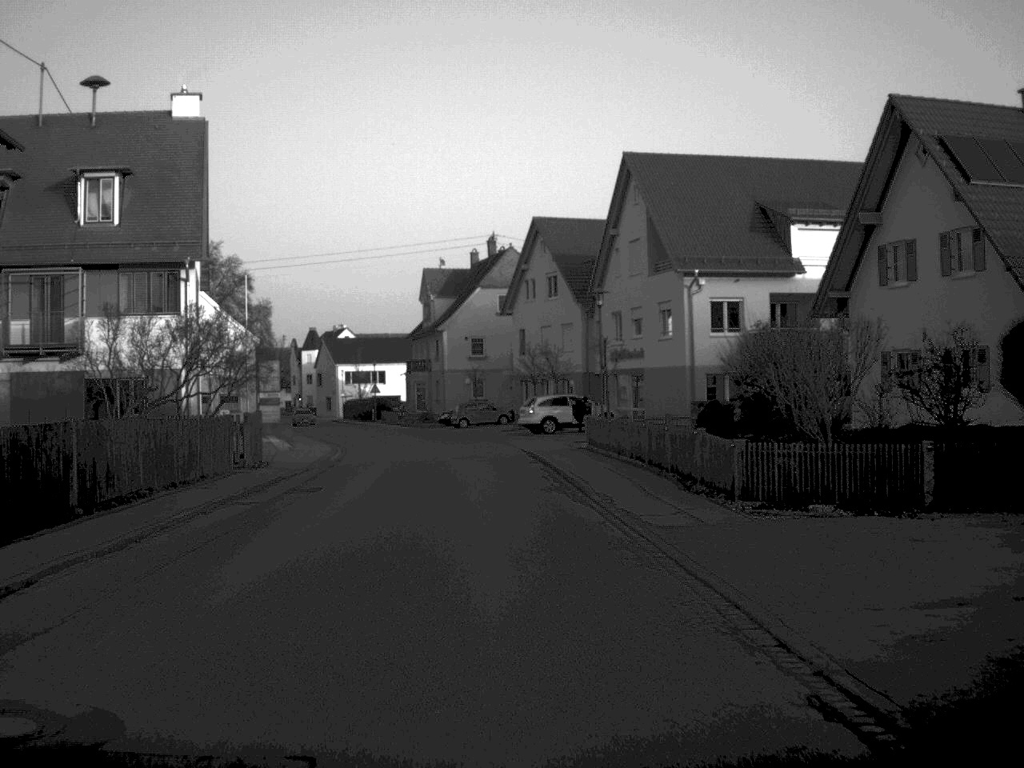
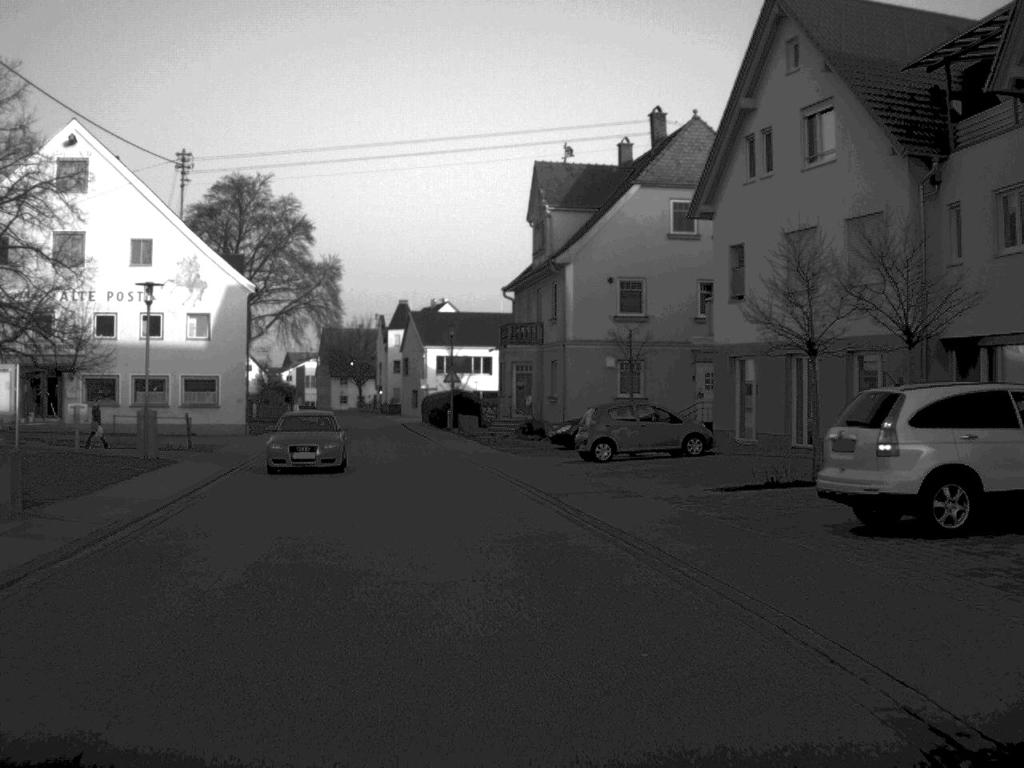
(-2.0, +41.0) m; -6°
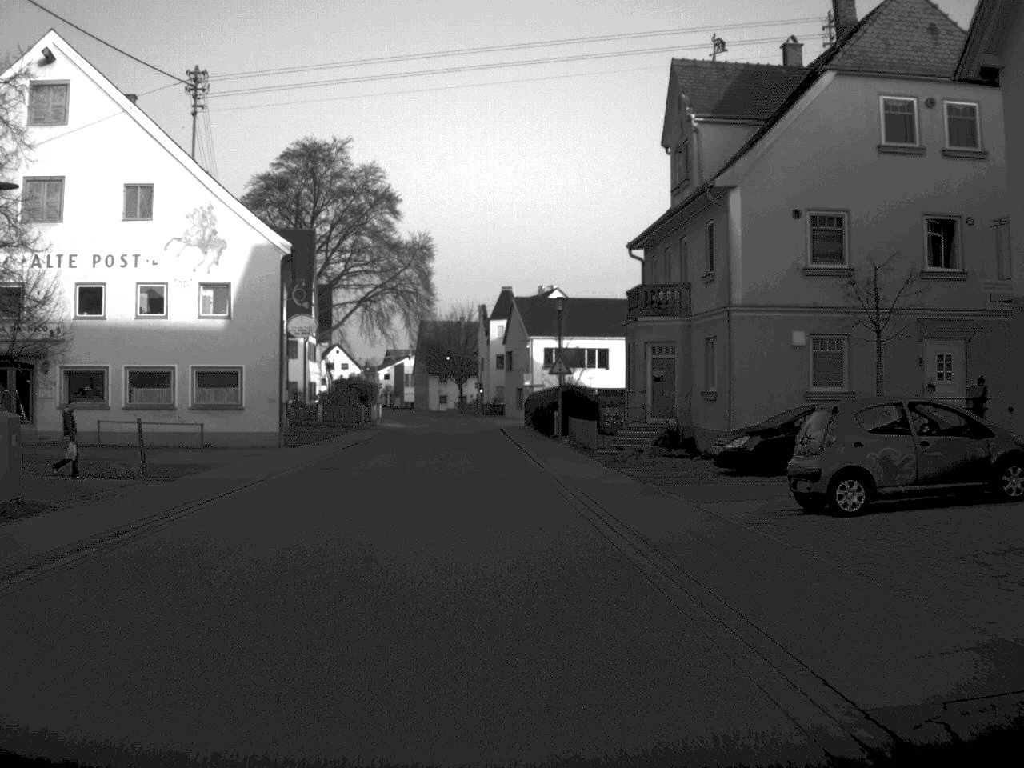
(-0.6, +15.4) m; -5°
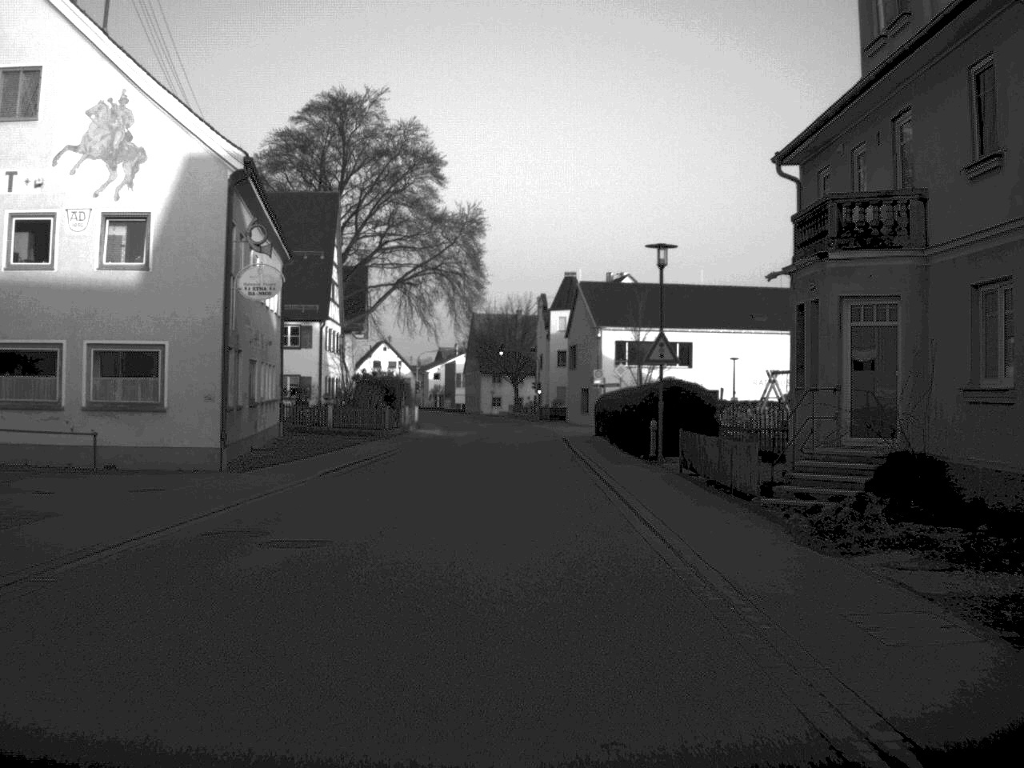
(-0.4, +15.8) m; -2°
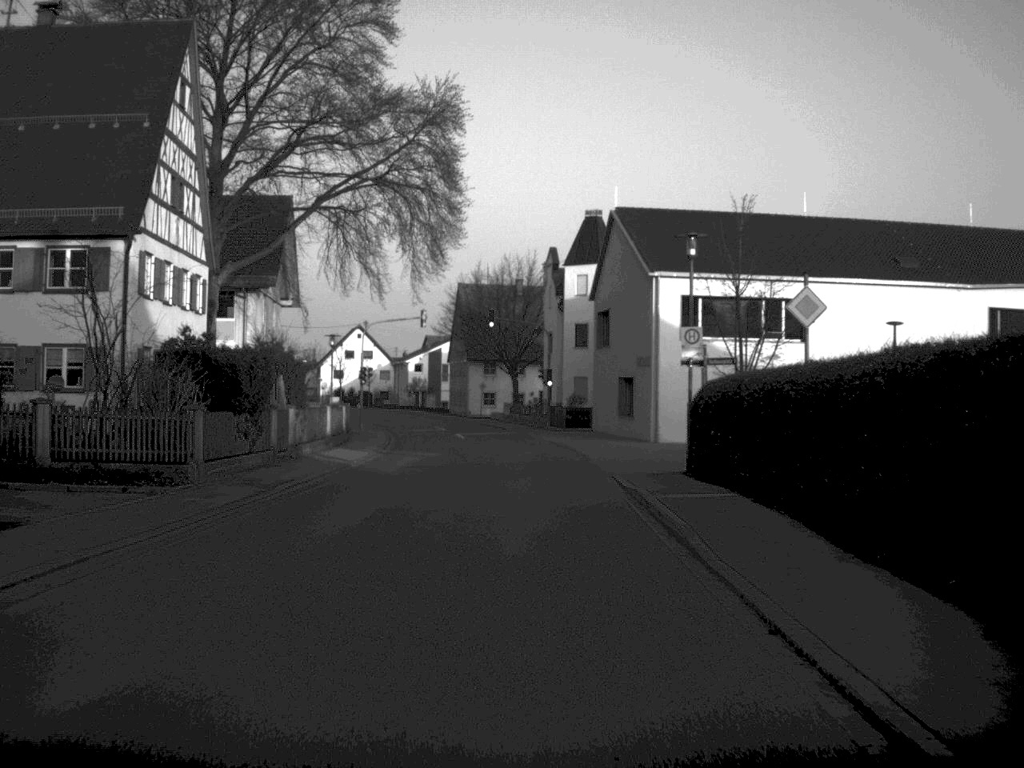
(-0.1, +32.6) m; 0°
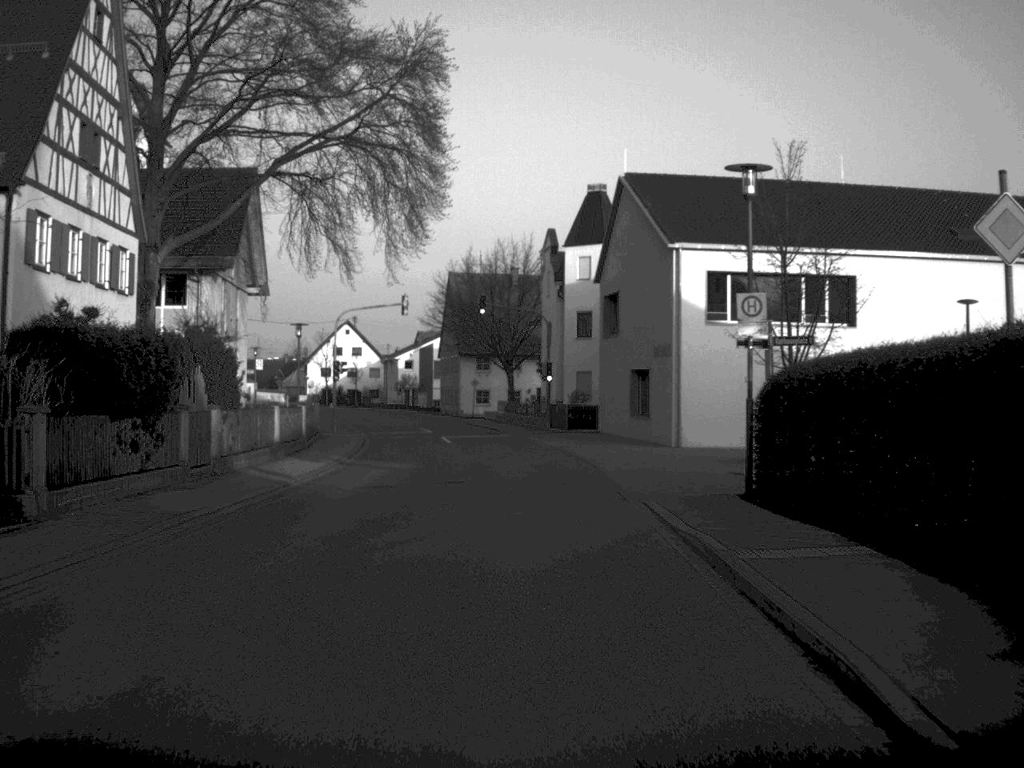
(0.0, +7.7) m; 0°
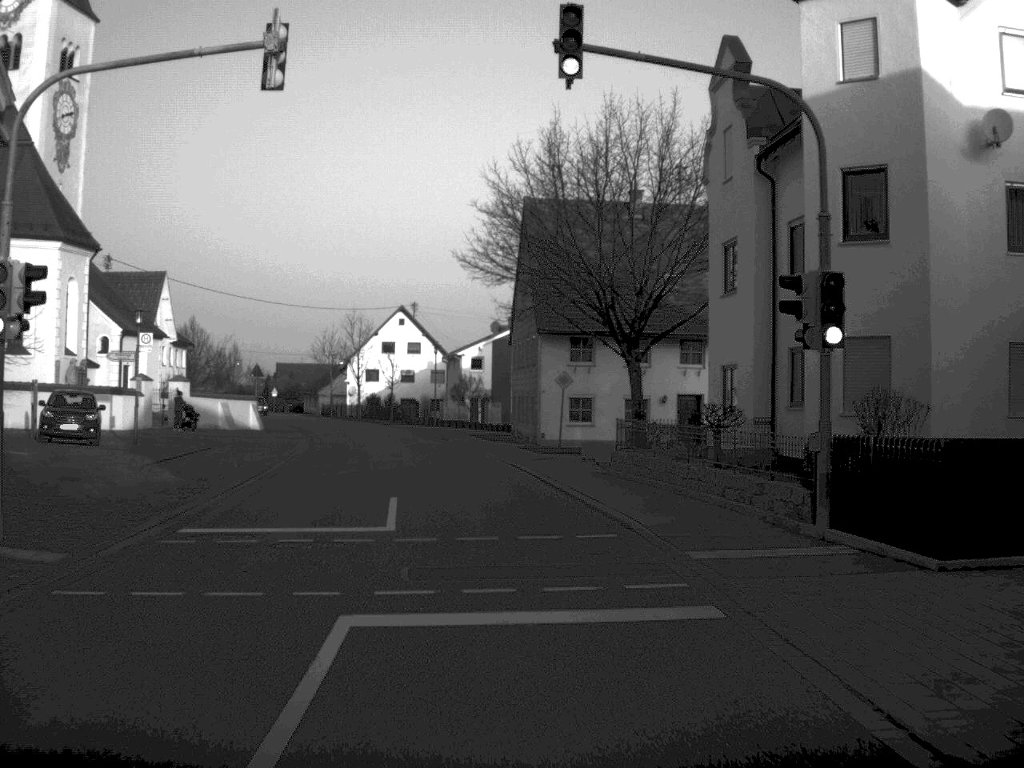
(-1.1, +40.7) m; -5°
